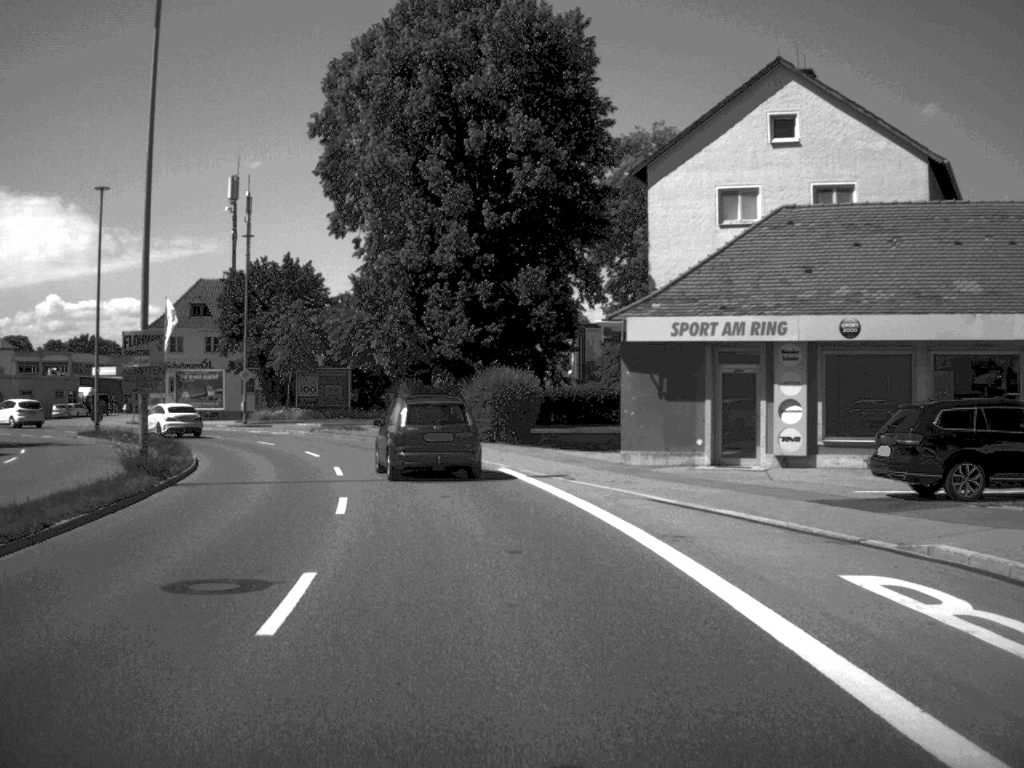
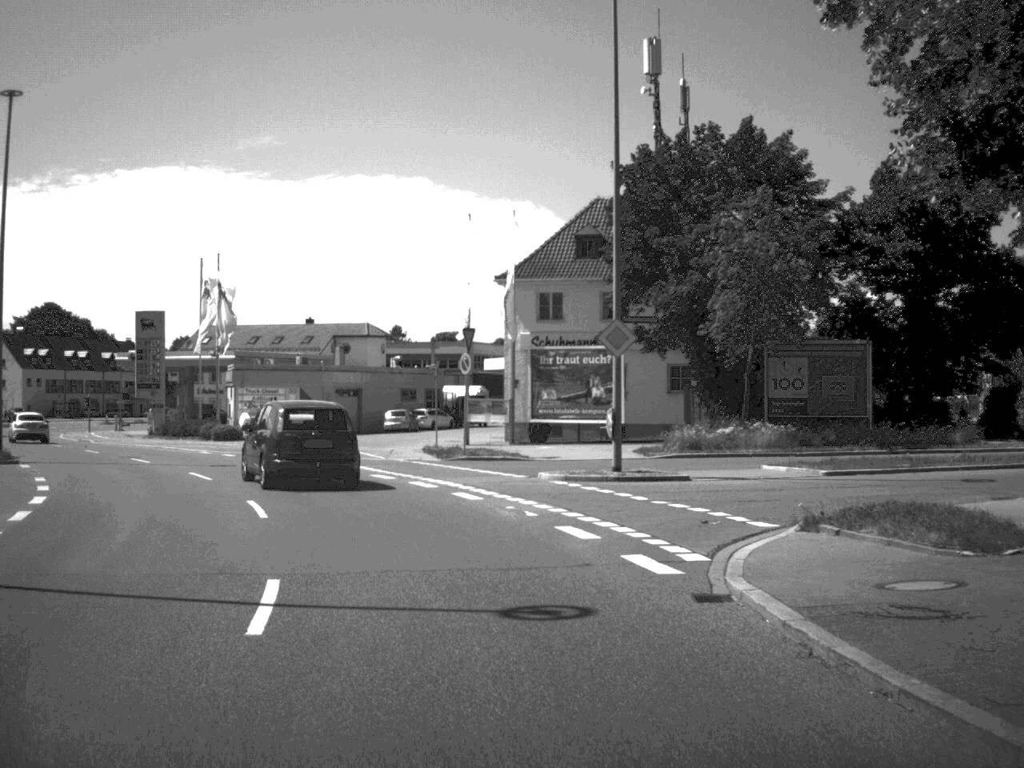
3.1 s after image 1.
(-7.2, +43.6) m; -22°
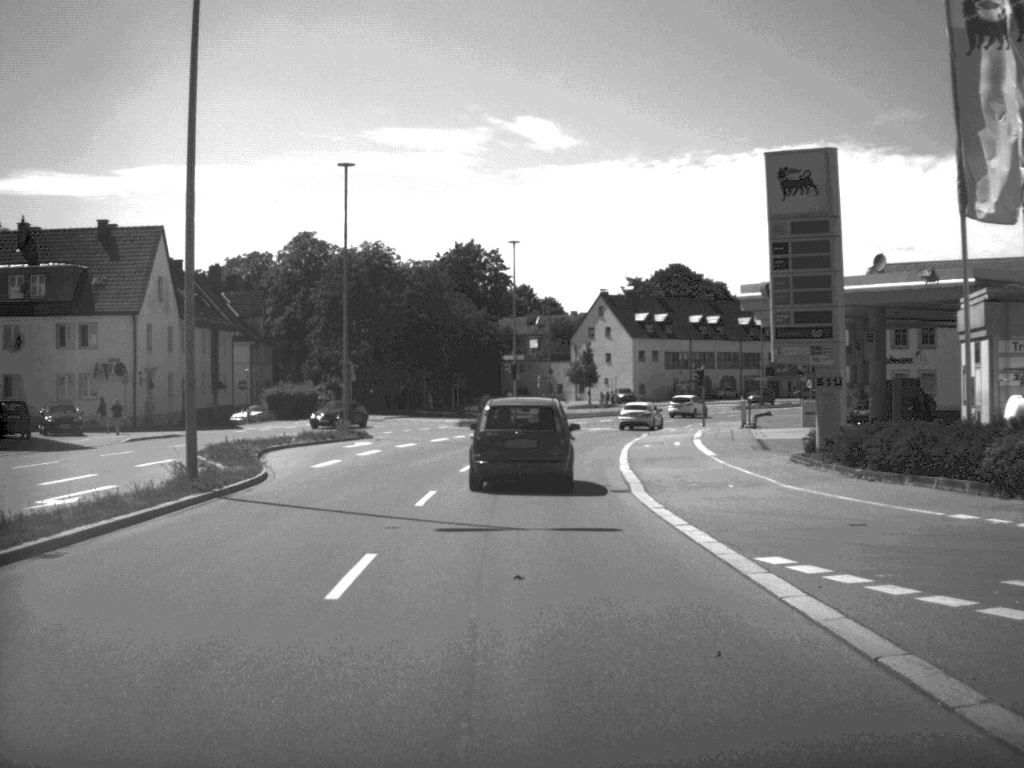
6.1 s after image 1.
(-12.2, +41.3) m; -29°
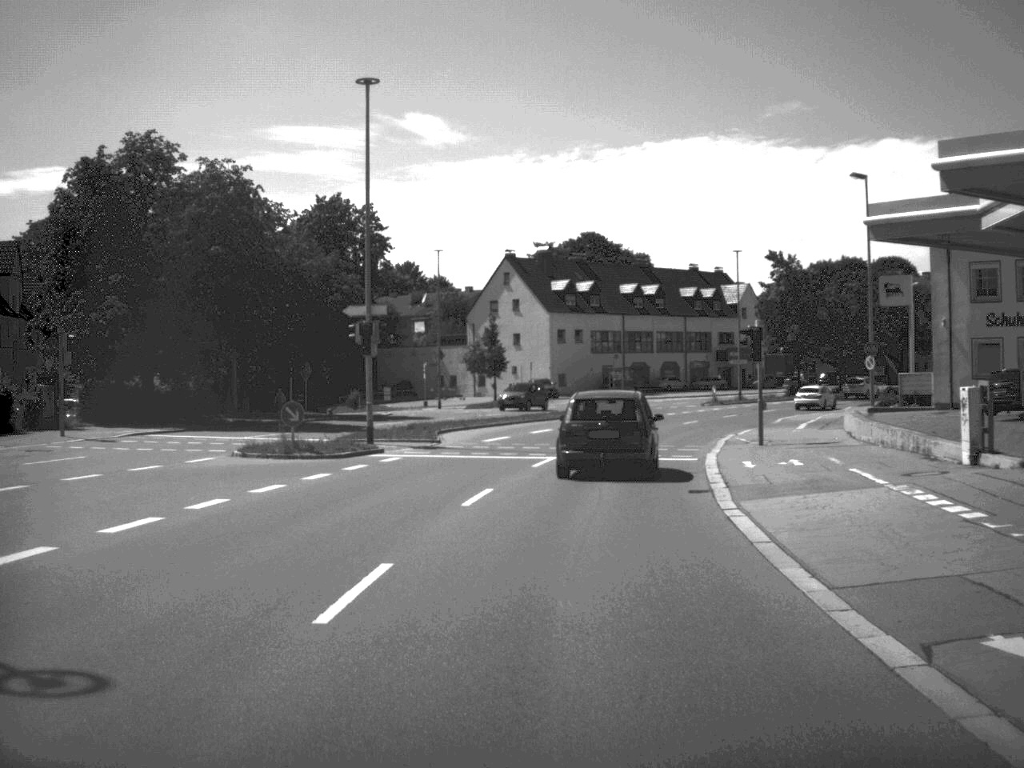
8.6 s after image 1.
(+0.6, +36.3) m; +5°
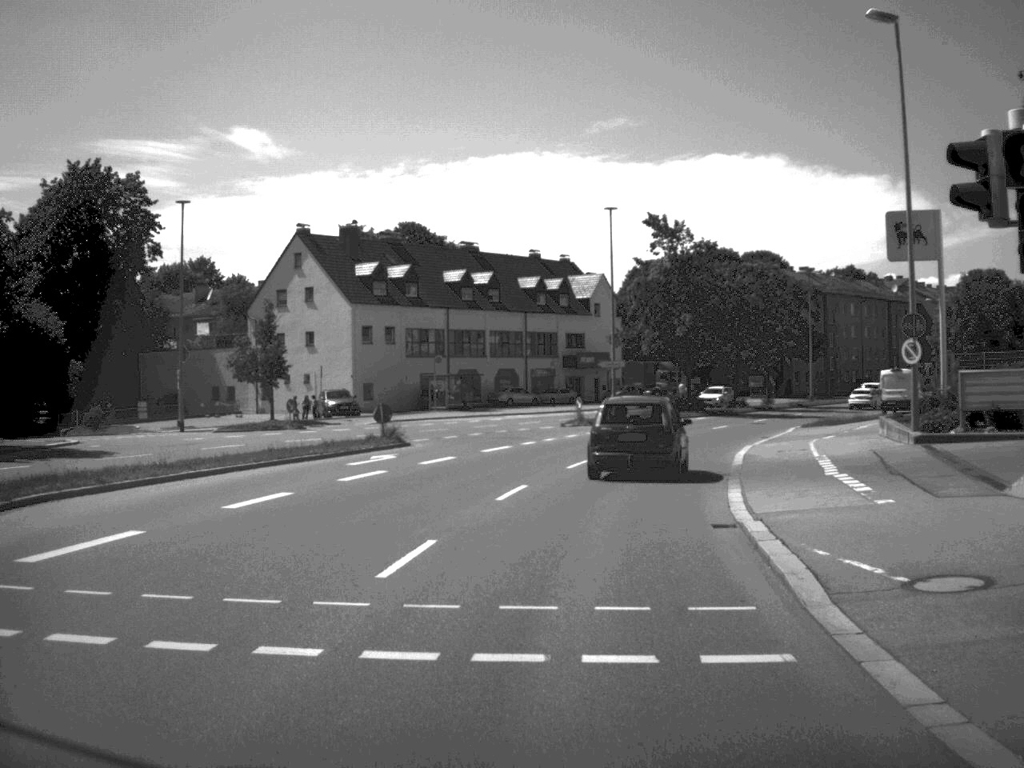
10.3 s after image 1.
(+1.7, +26.0) m; +8°
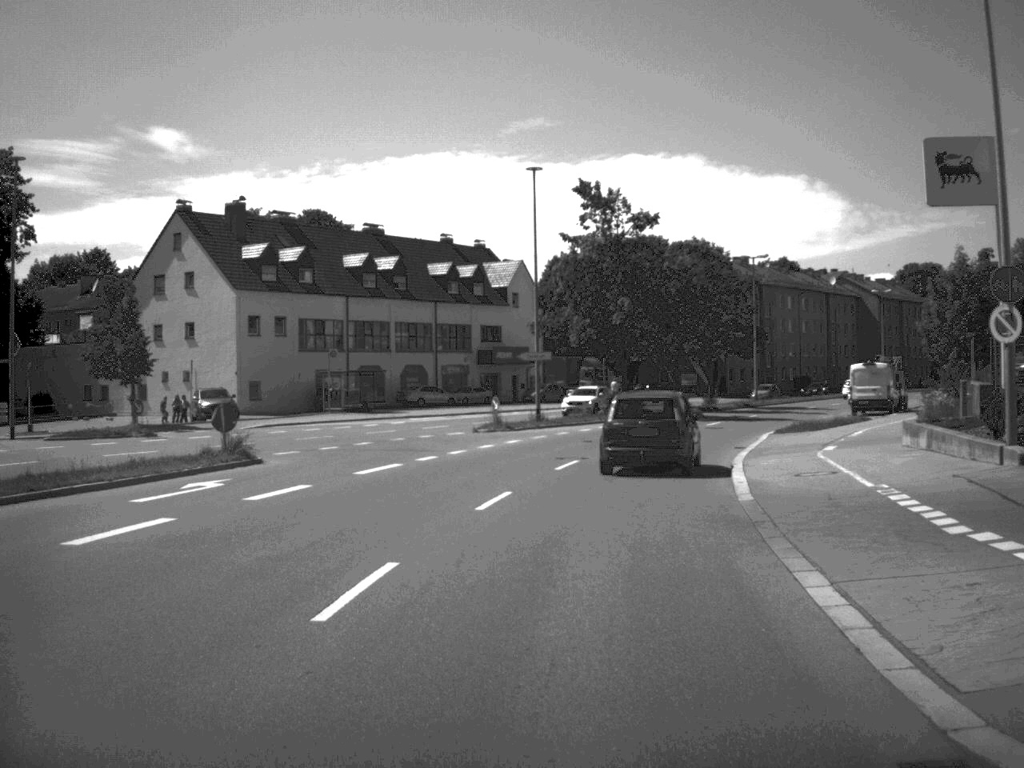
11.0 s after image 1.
(+0.3, +10.7) m; +4°
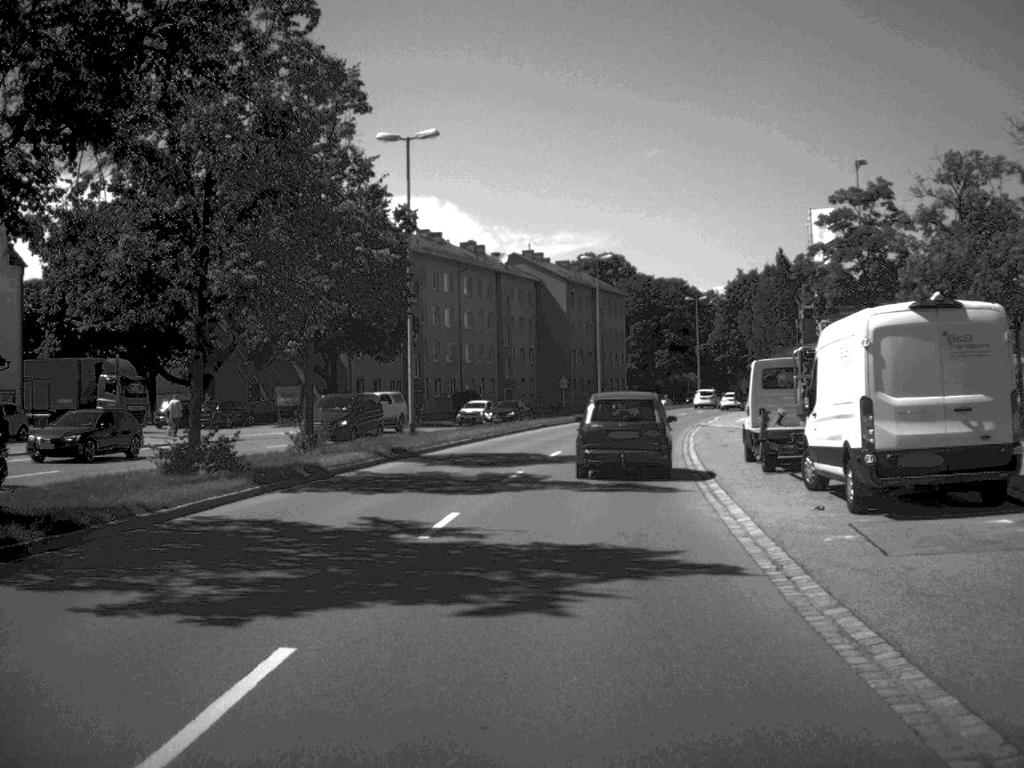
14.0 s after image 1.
(+7.0, +46.0) m; +16°
